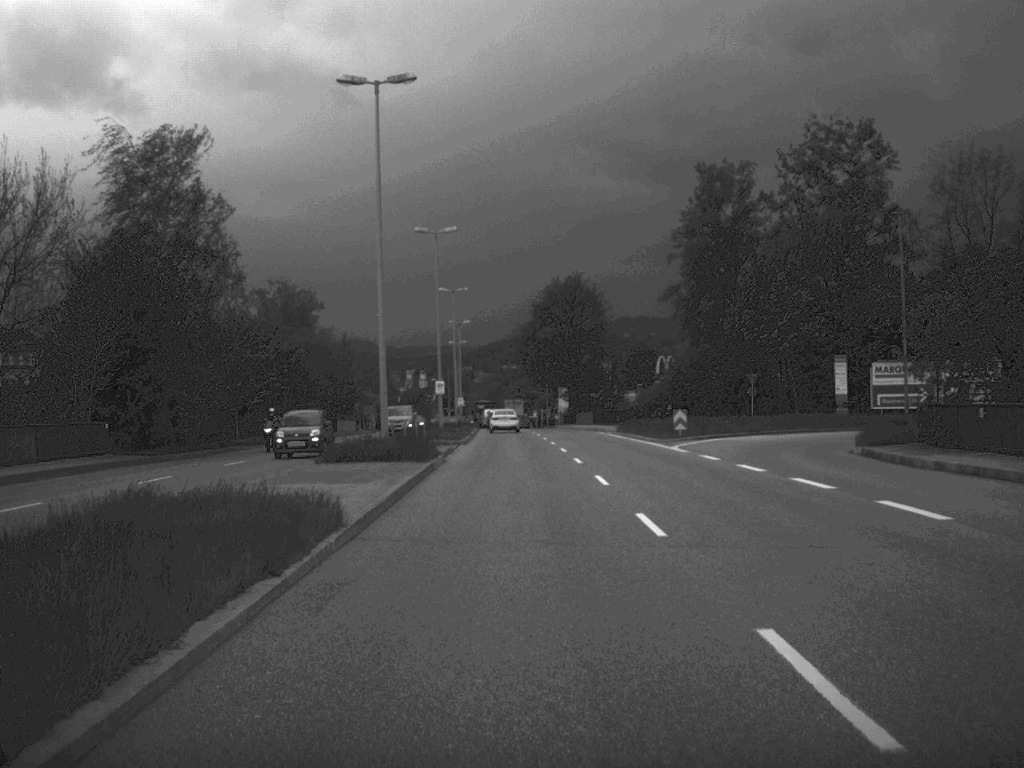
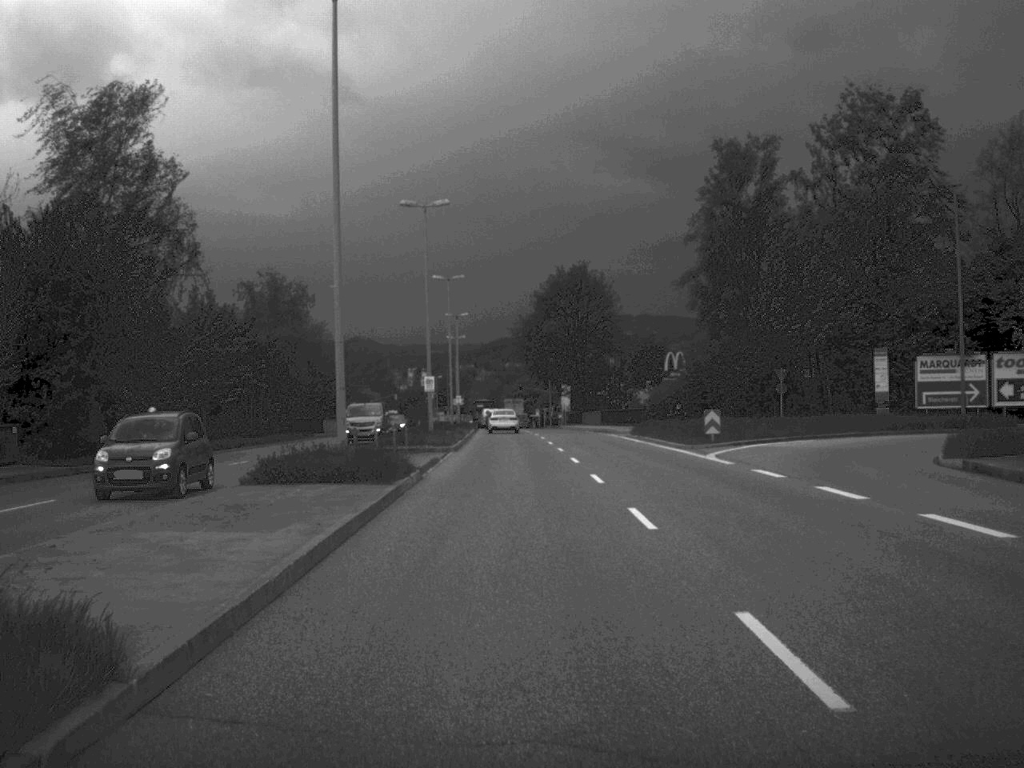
(0.0, +8.1) m; 0°
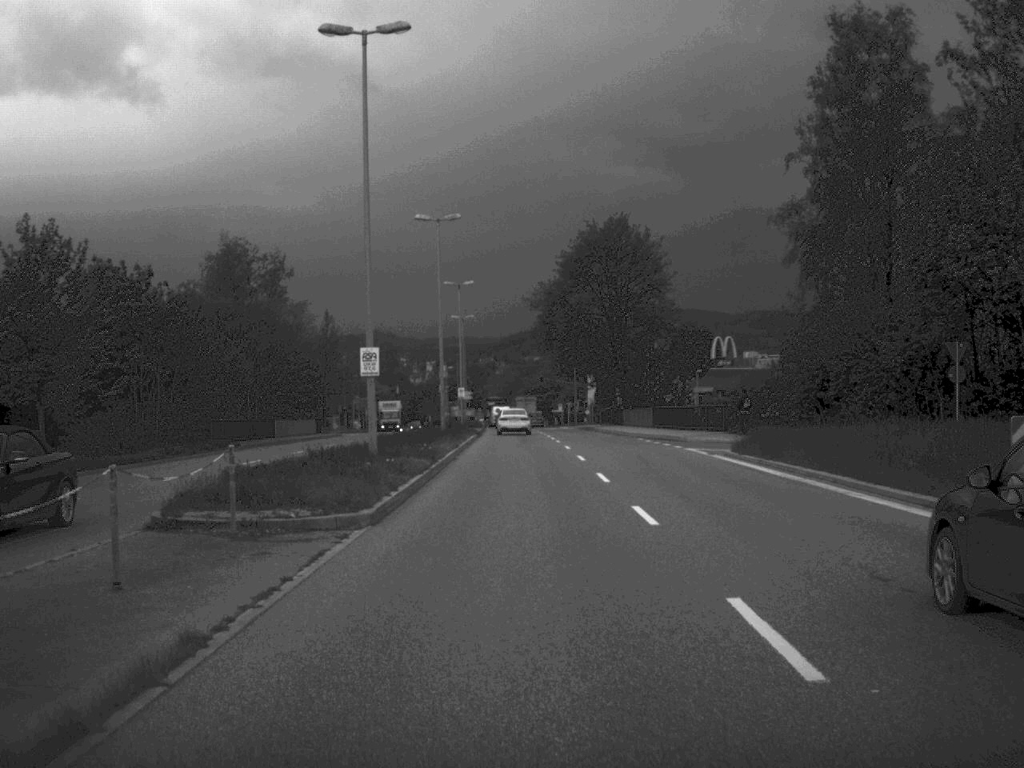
(-0.2, +25.6) m; -1°
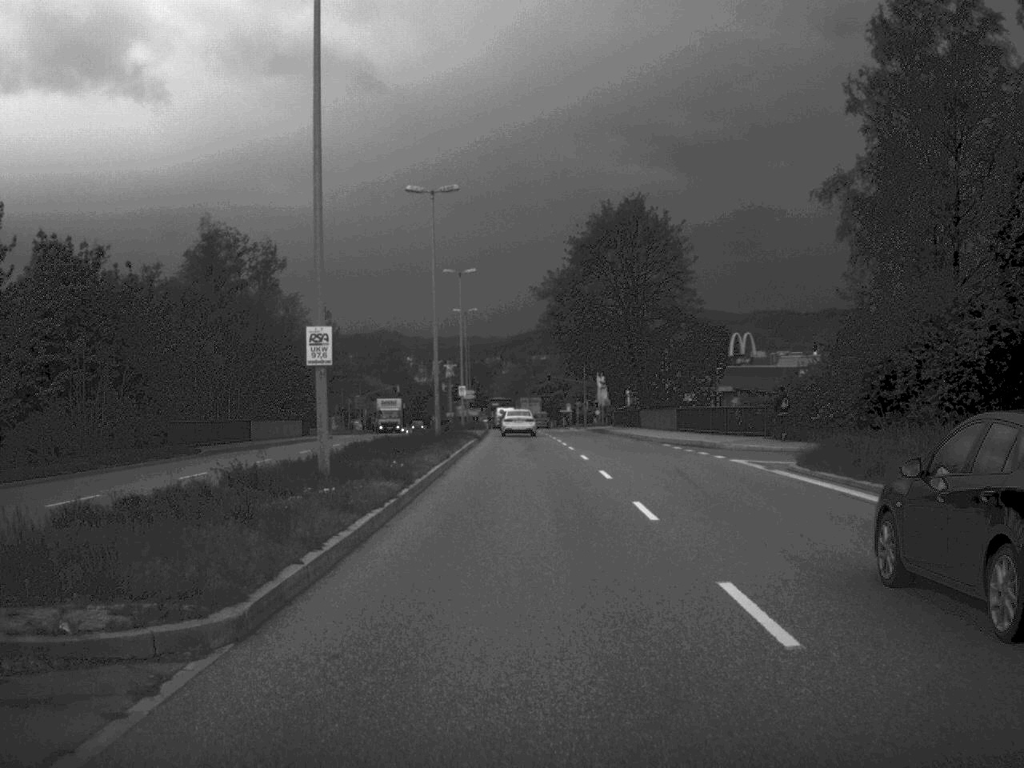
(0.0, +7.9) m; 0°
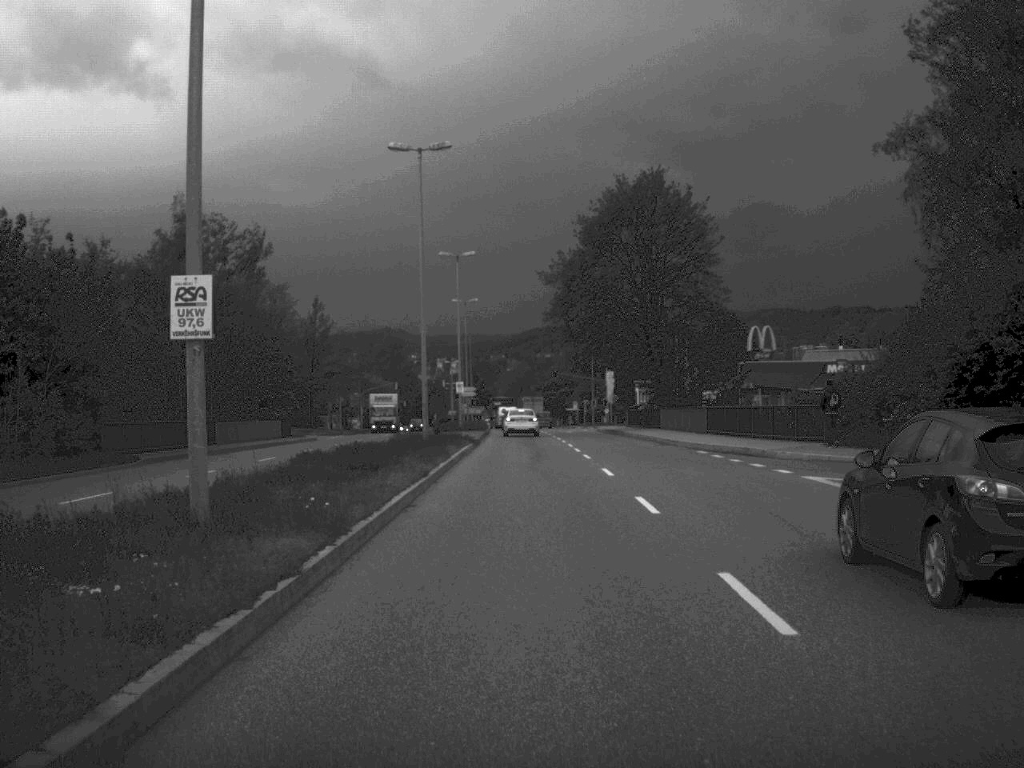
(0.0, +8.3) m; 0°
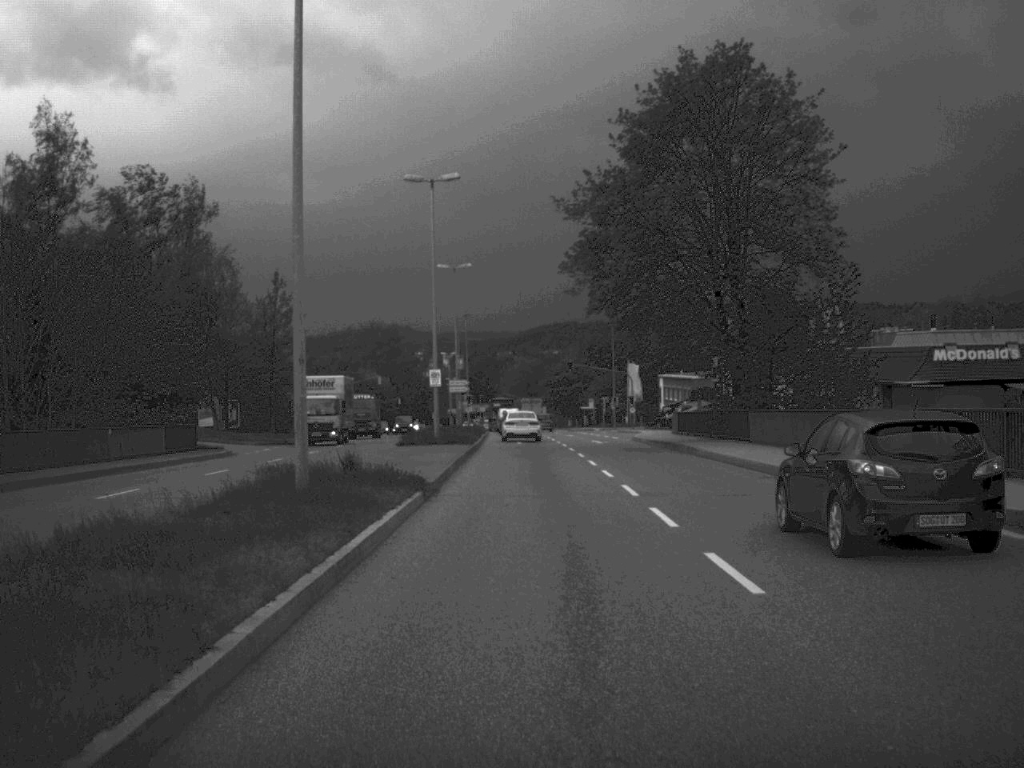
(-0.1, +24.5) m; 0°
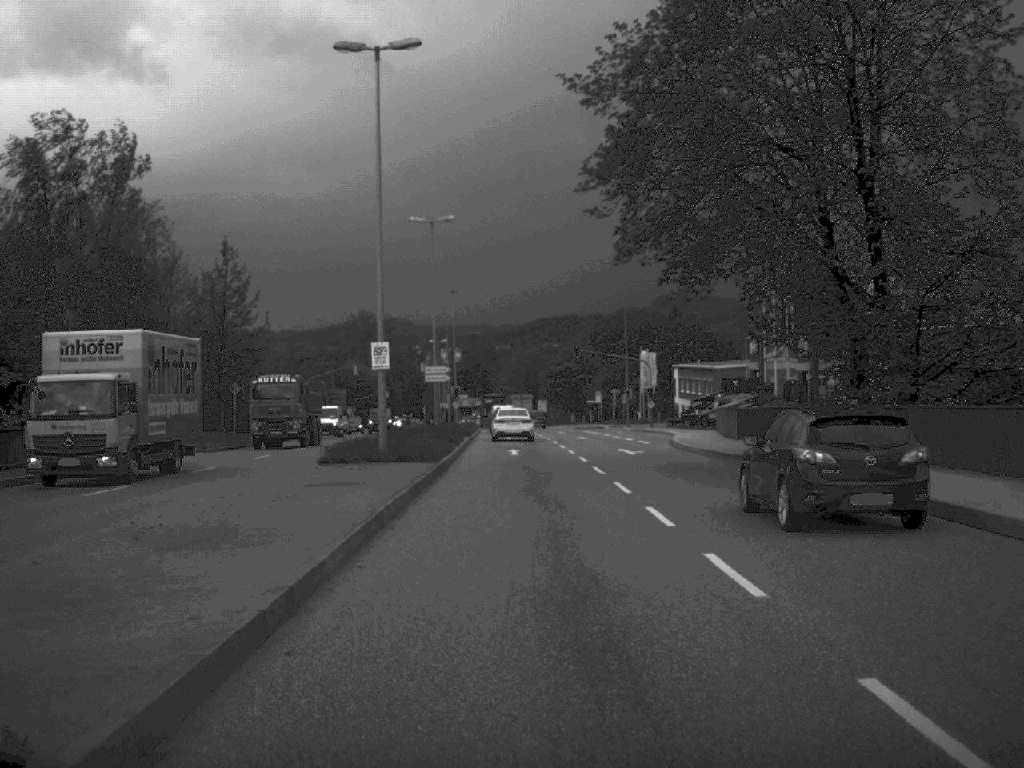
(0.0, +17.6) m; 0°
